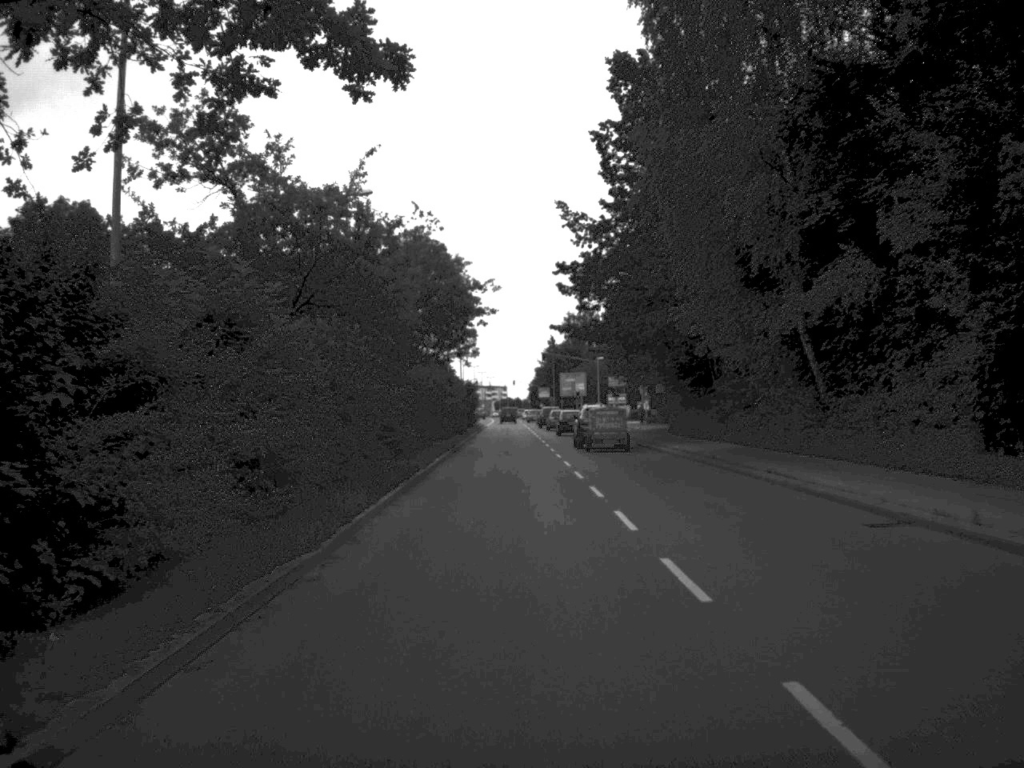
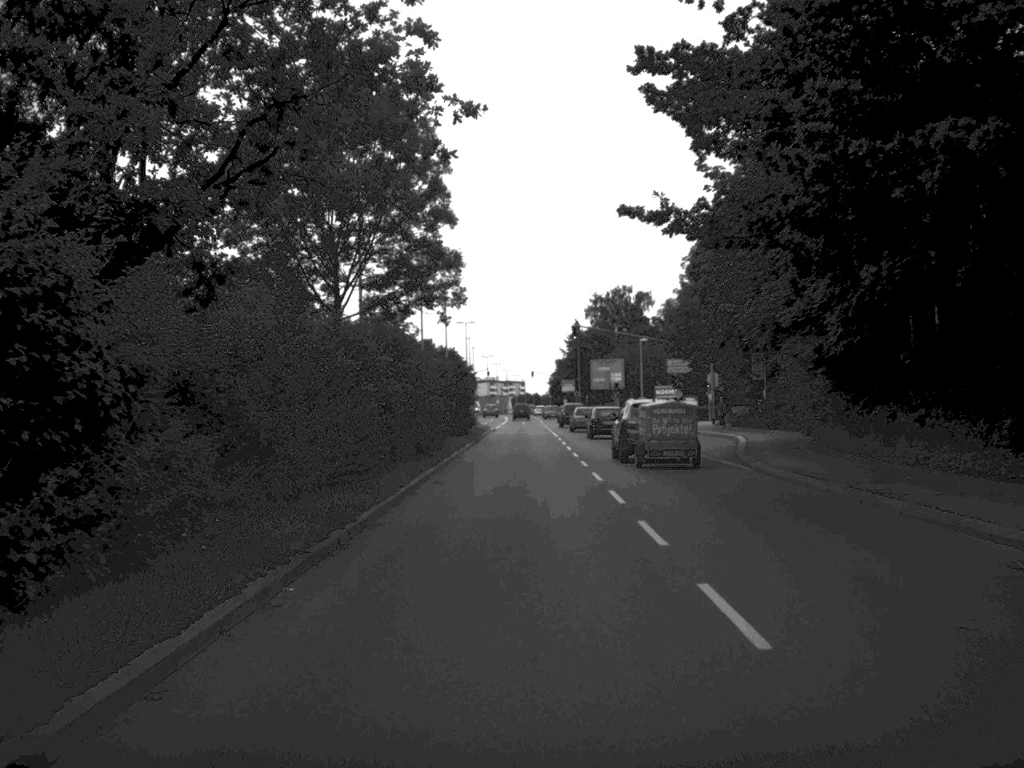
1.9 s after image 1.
(-0.3, +31.6) m; -1°
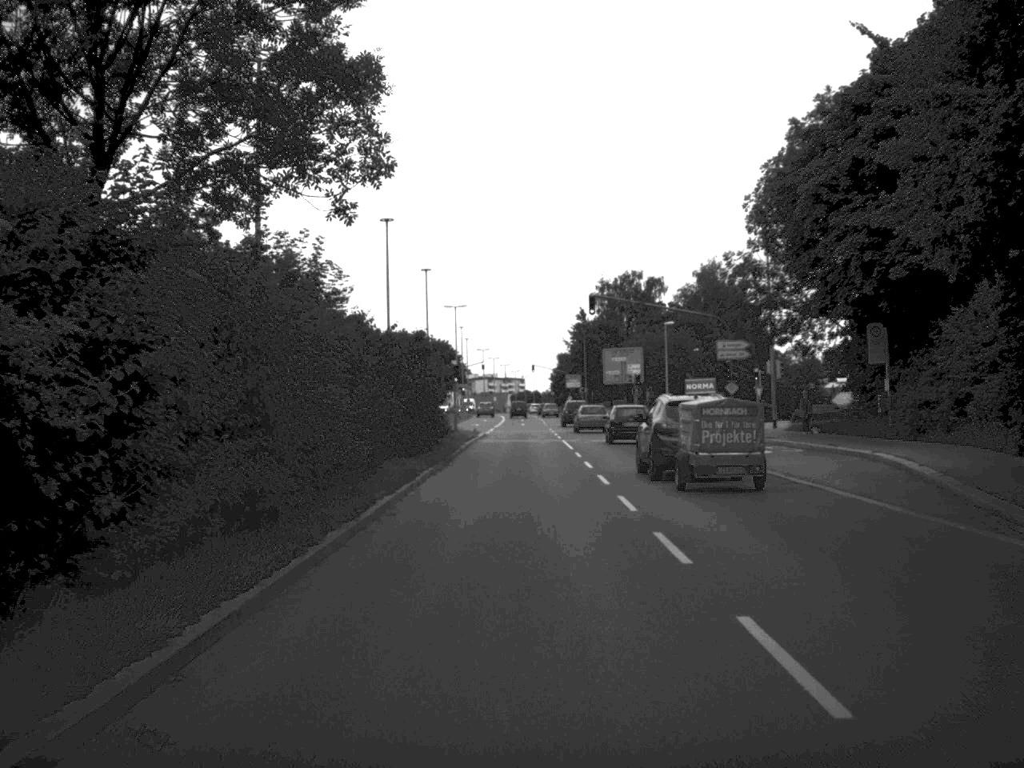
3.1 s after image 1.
(0.0, +19.5) m; 0°
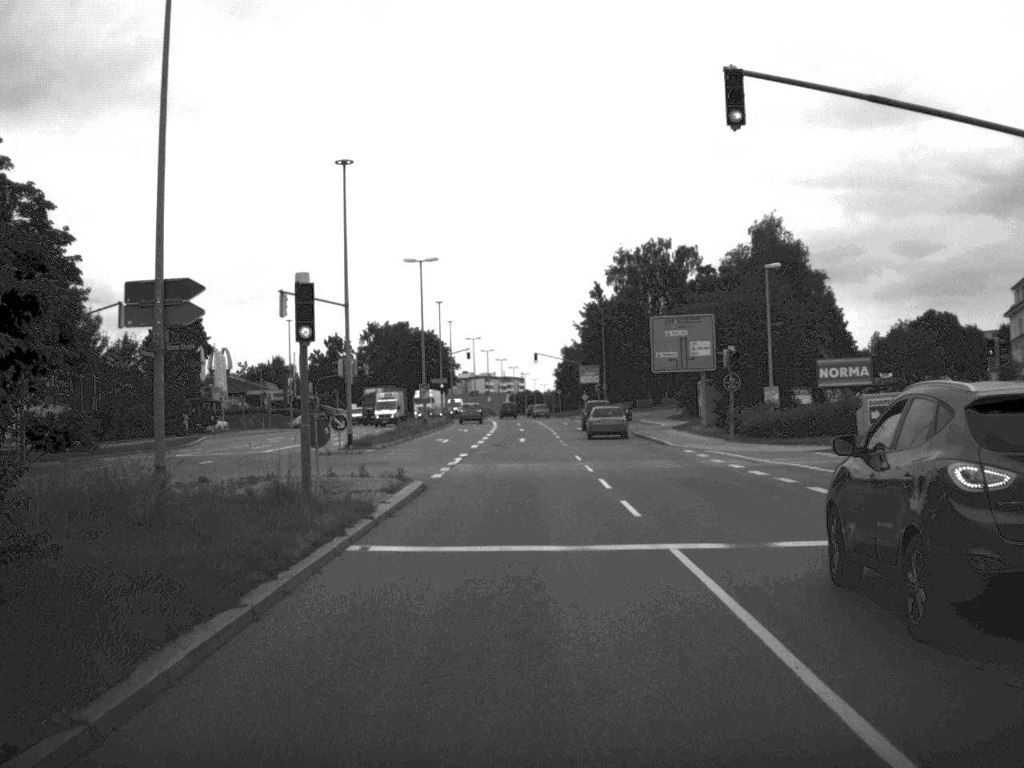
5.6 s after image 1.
(-0.1, +37.9) m; 0°
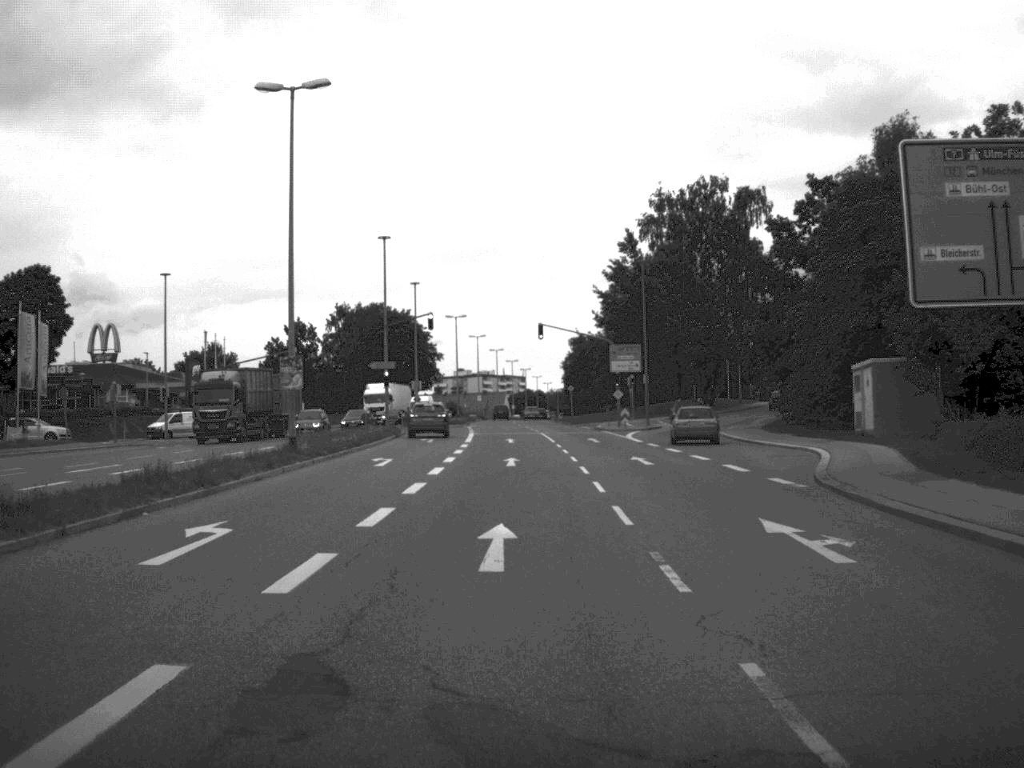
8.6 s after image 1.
(+0.1, +42.6) m; 0°
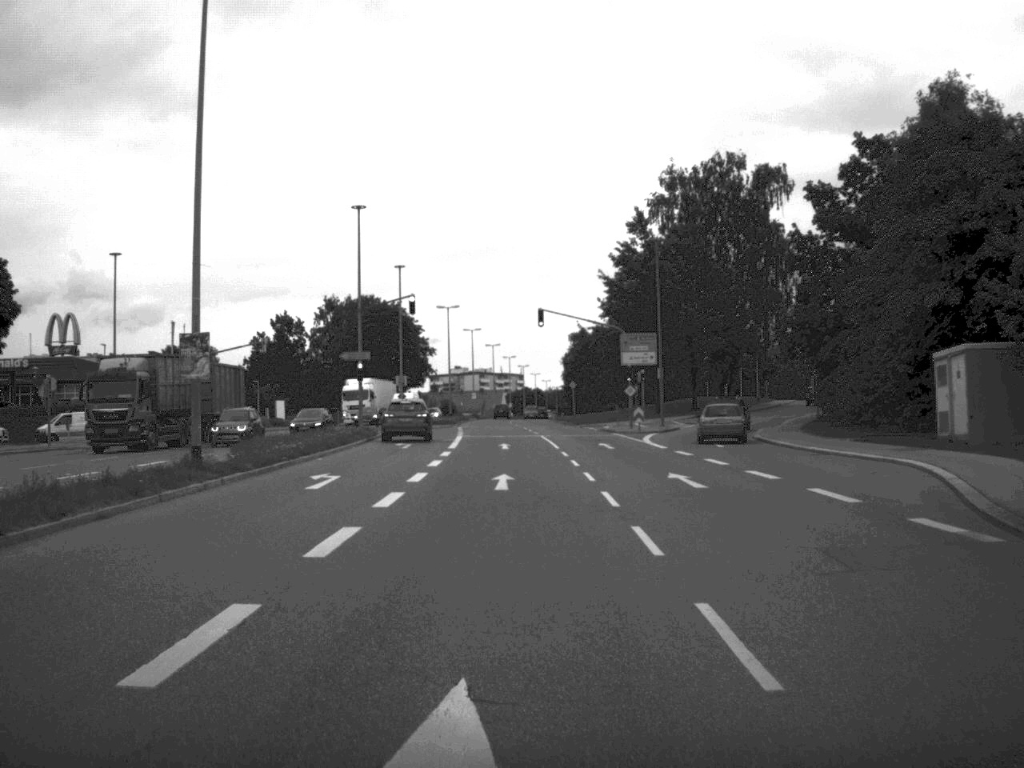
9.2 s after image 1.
(0.0, +9.8) m; 0°
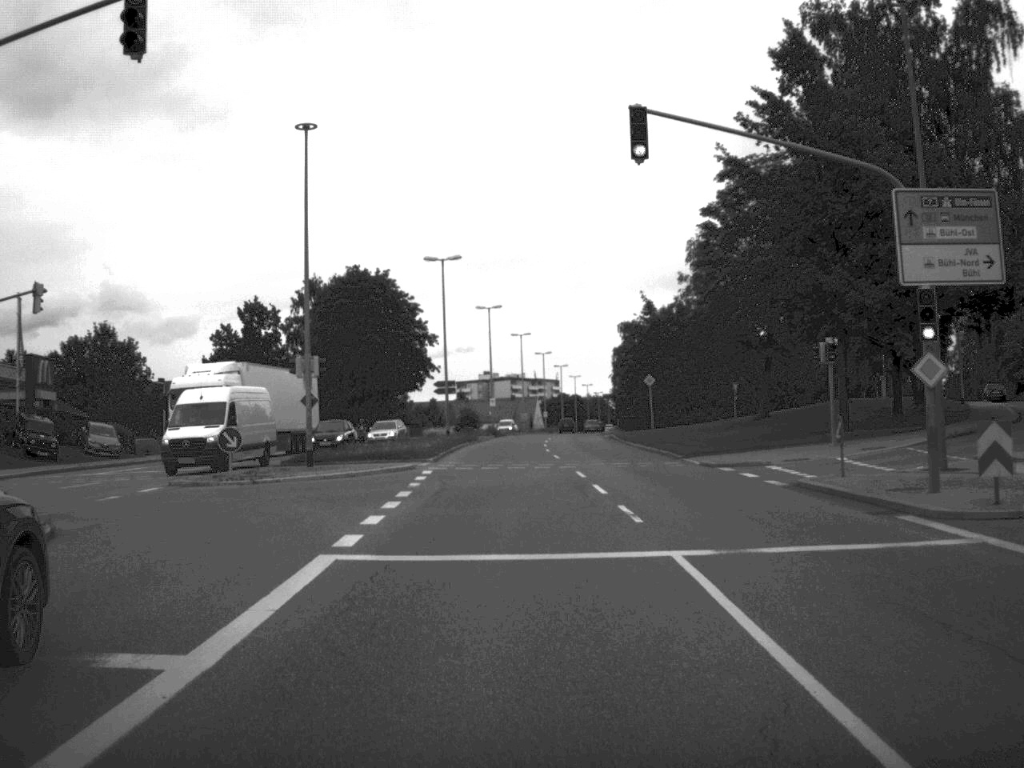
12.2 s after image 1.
(-0.5, +43.7) m; -2°
